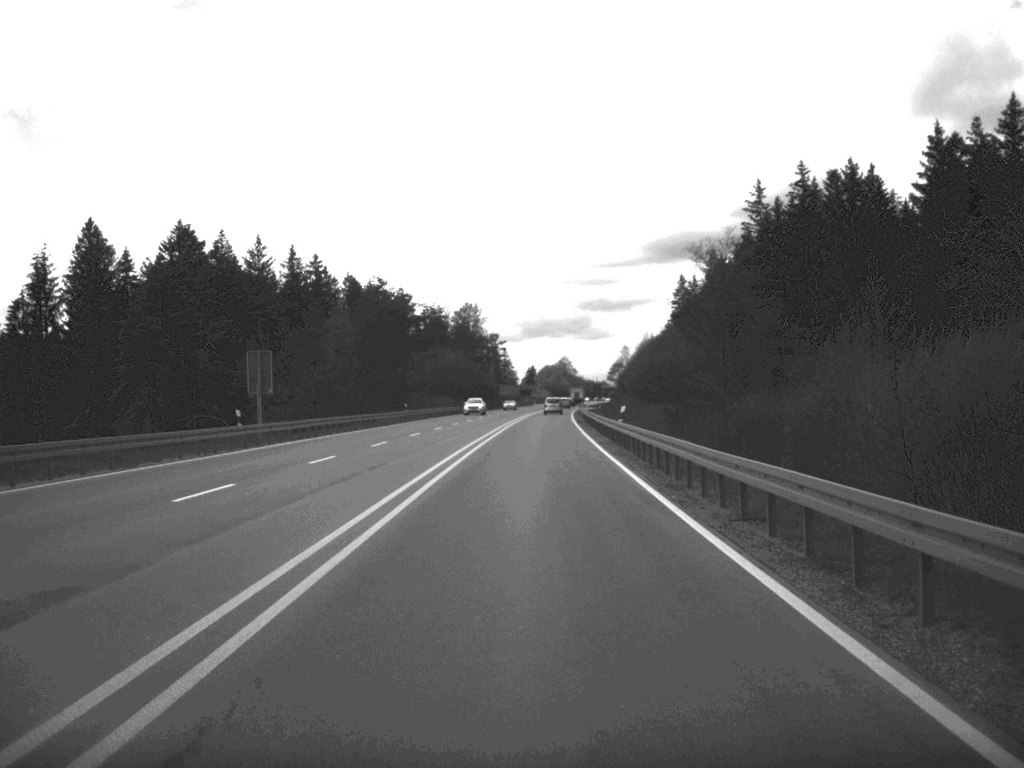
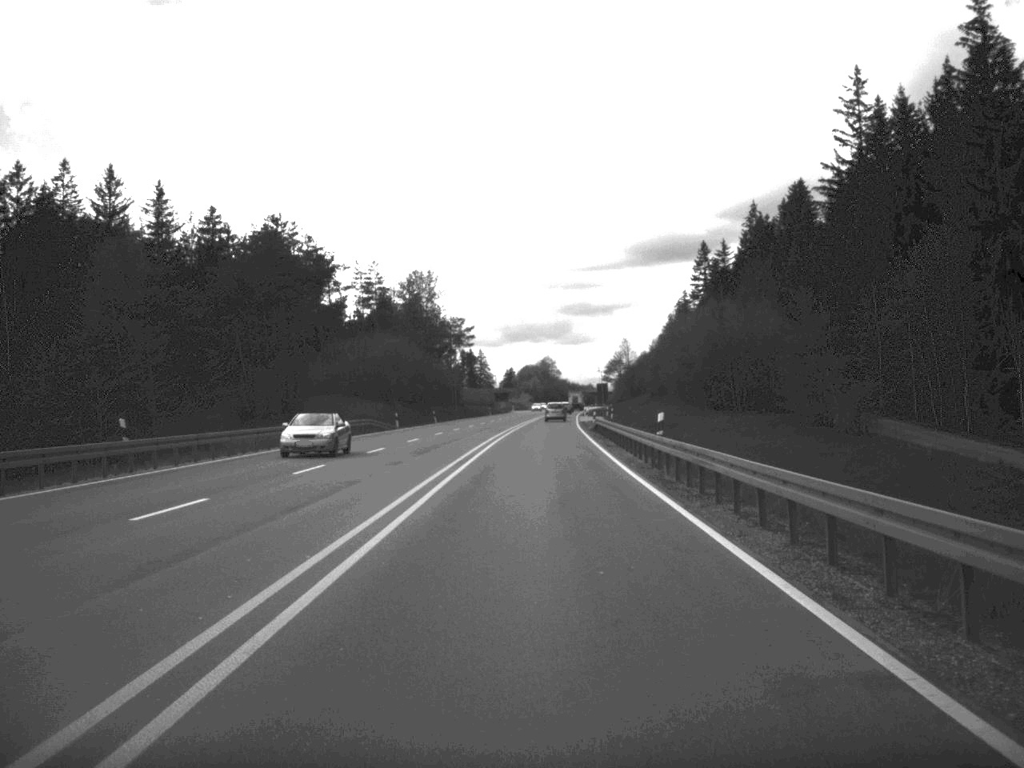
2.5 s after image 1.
(+0.5, +61.8) m; +1°
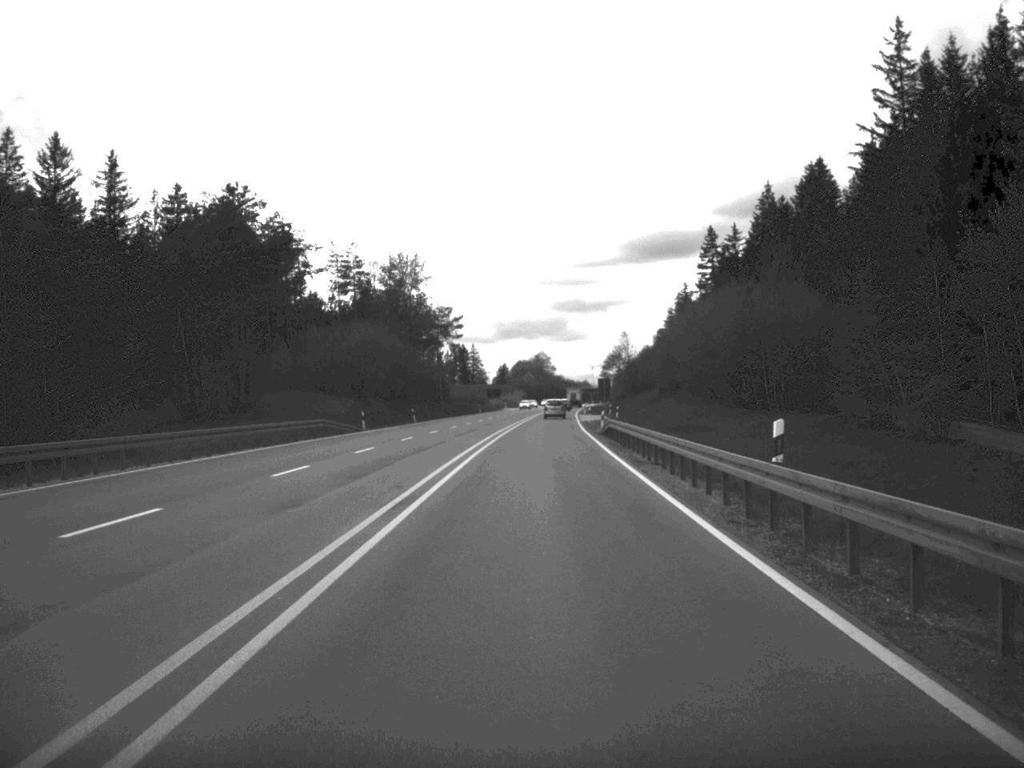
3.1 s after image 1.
(0.0, +14.5) m; 0°
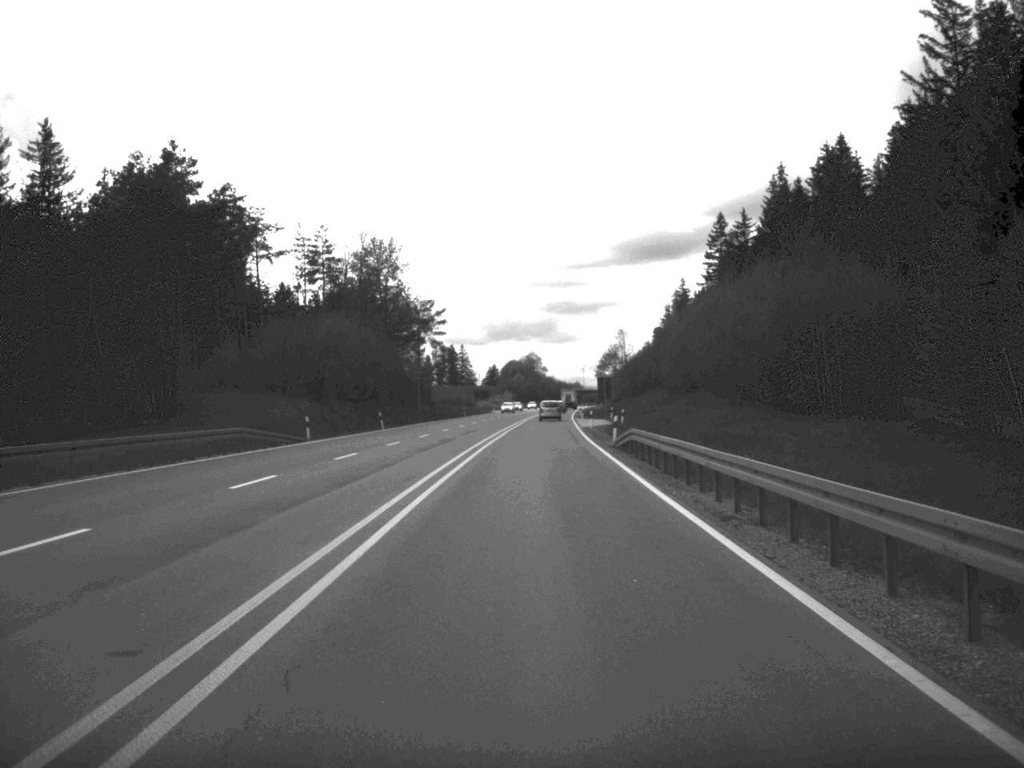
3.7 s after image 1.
(+0.1, +15.2) m; 0°
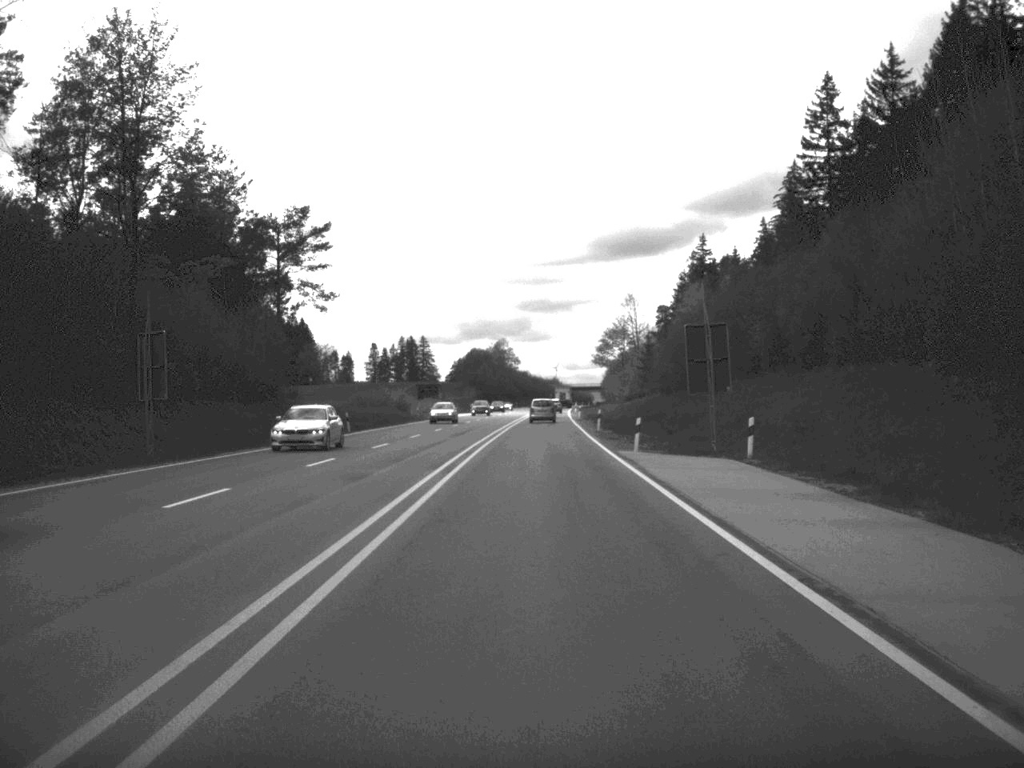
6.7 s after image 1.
(+0.7, +75.6) m; +1°
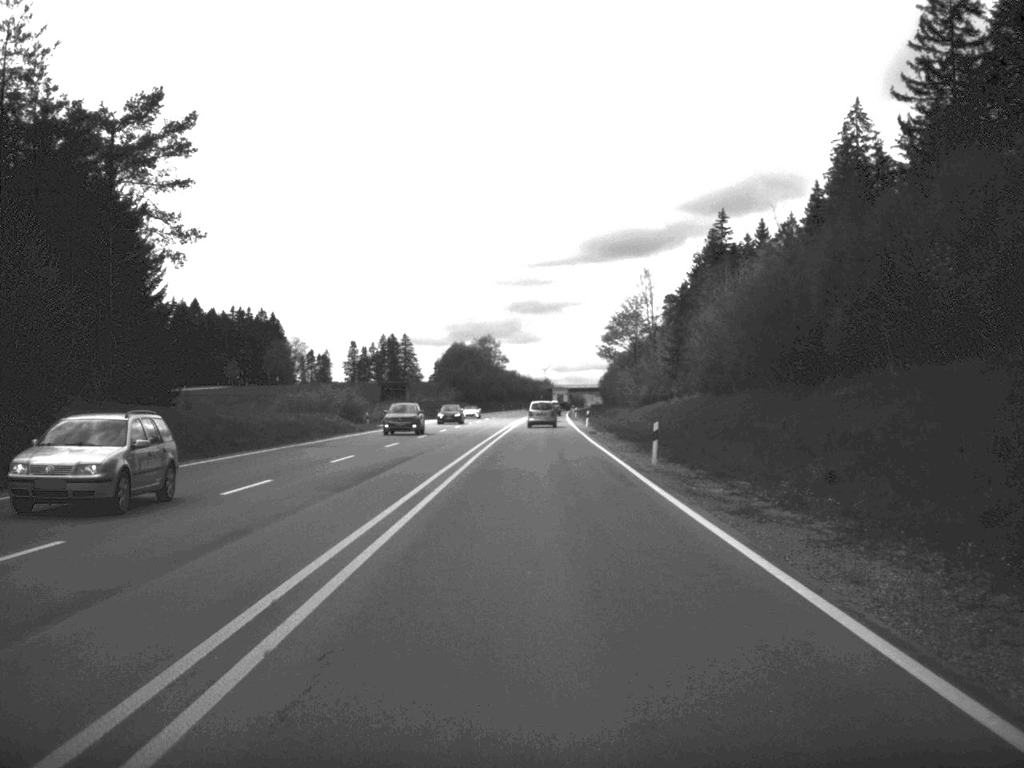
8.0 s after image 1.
(+0.1, +32.2) m; 0°
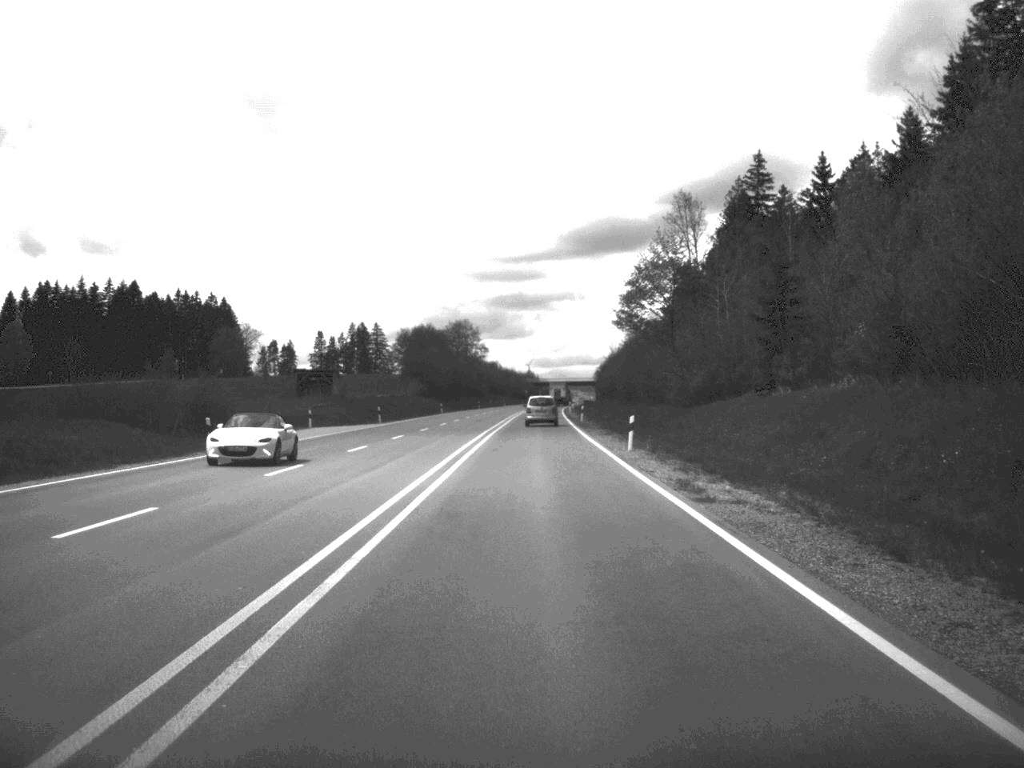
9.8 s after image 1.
(+0.2, +43.3) m; +1°
